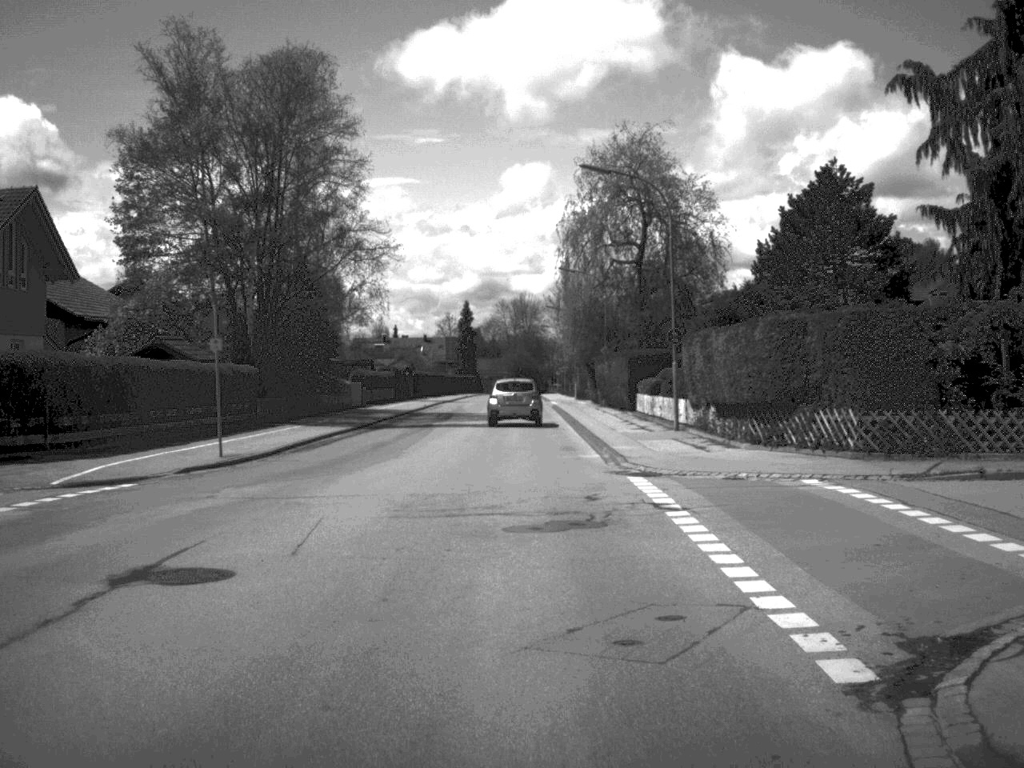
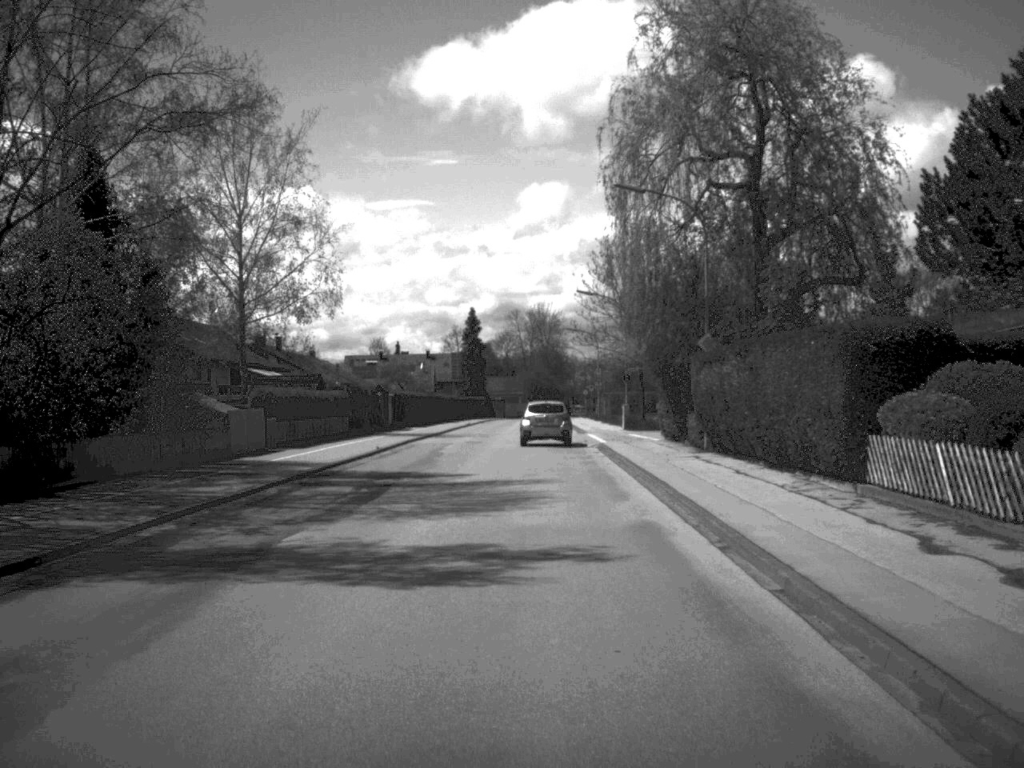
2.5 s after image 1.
(-0.3, +29.7) m; -1°
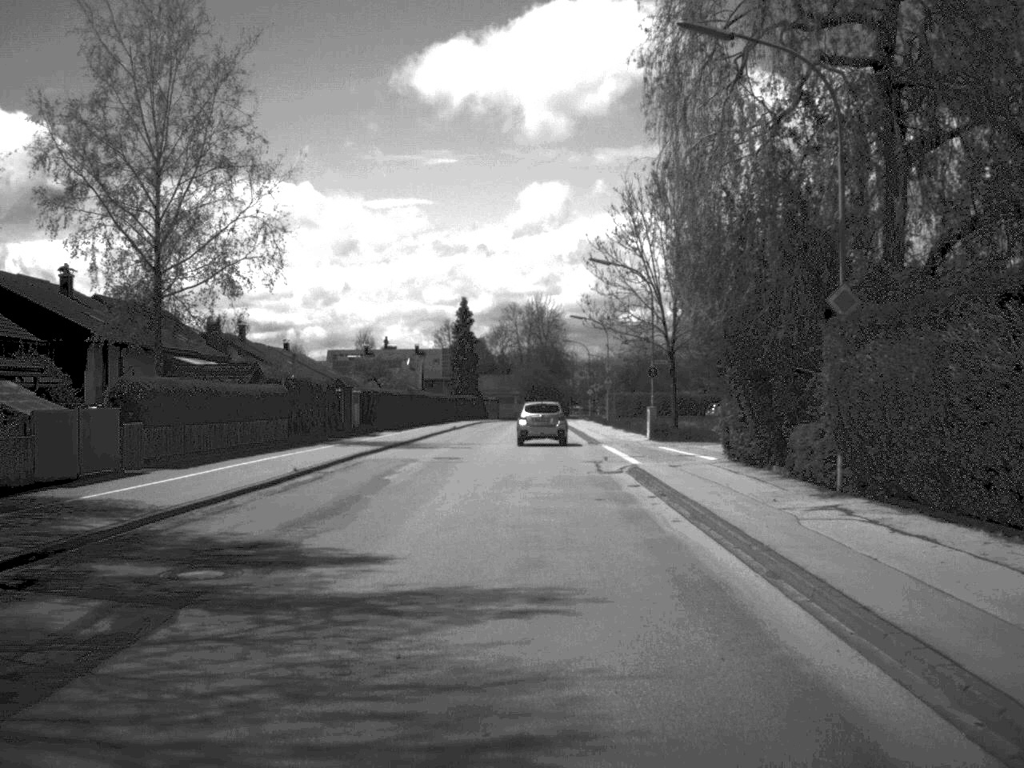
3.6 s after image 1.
(0.0, +14.5) m; 0°
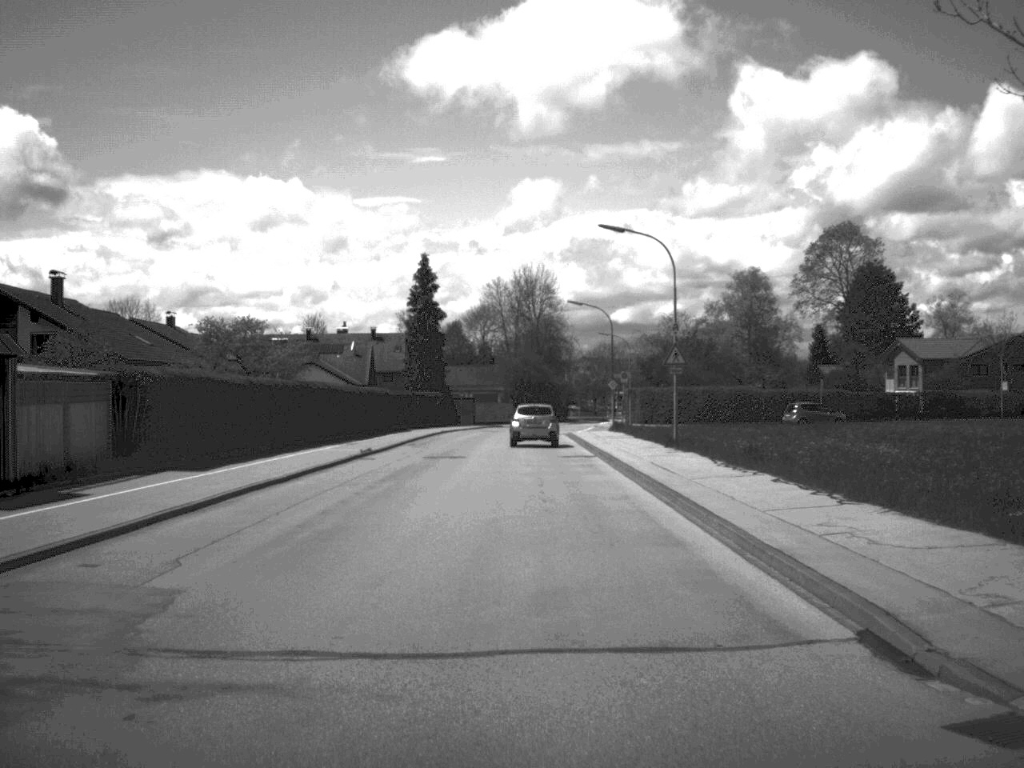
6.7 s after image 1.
(+0.1, +40.6) m; 0°
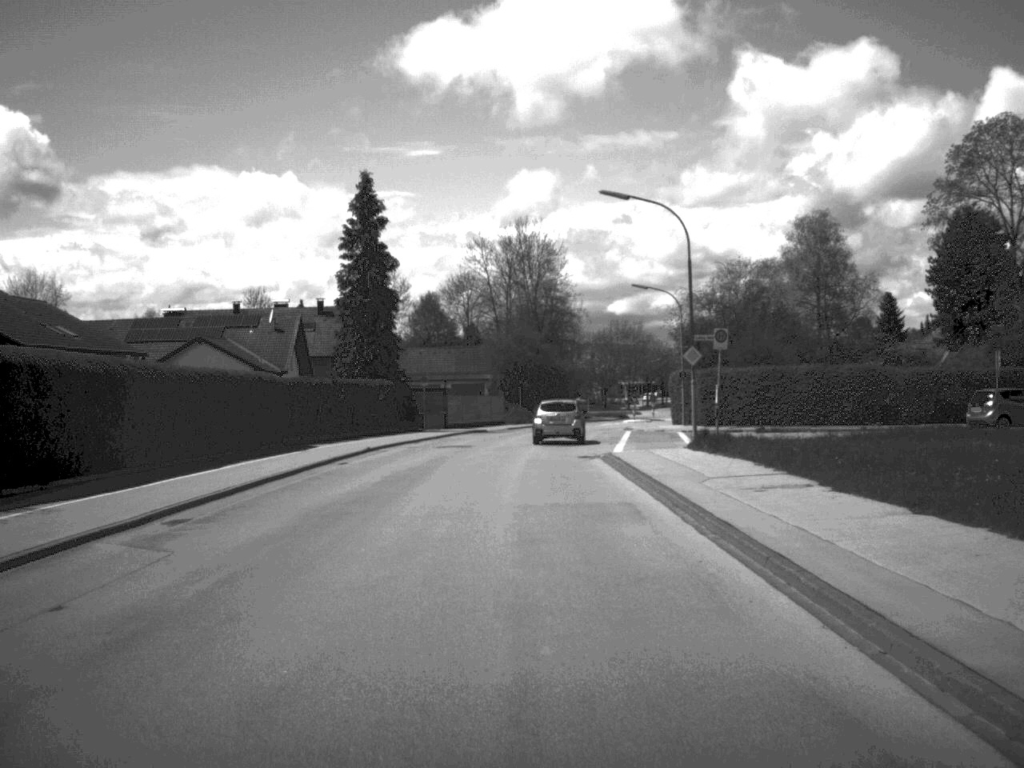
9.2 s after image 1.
(0.0, +34.5) m; 0°
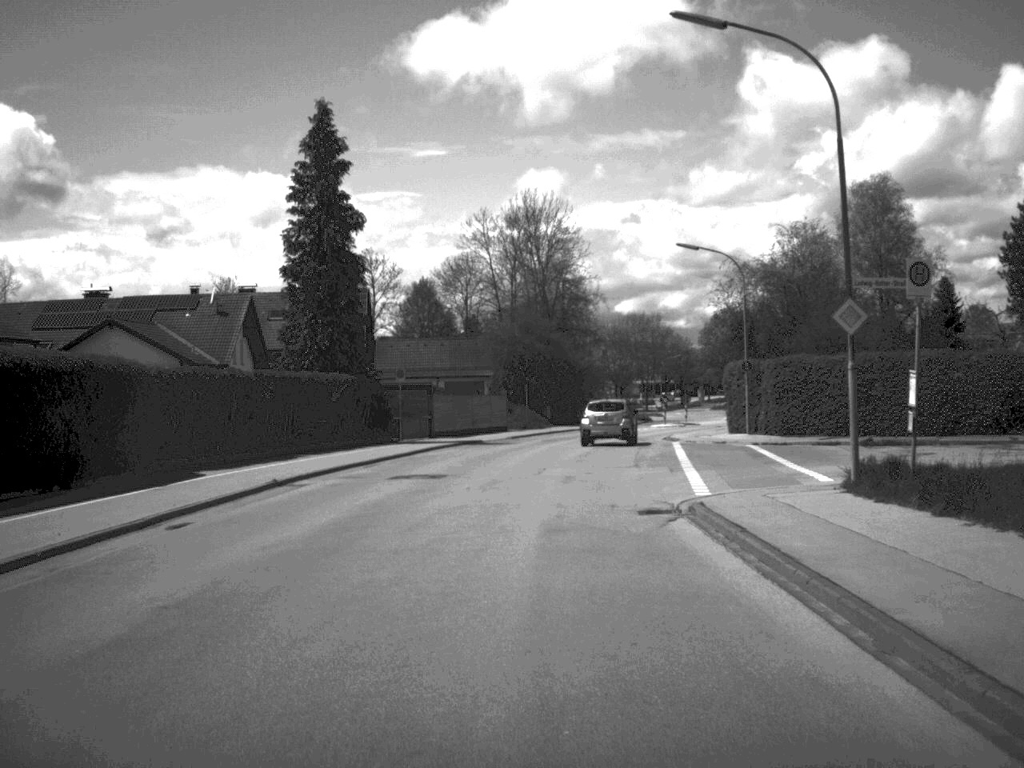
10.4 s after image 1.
(-0.1, +16.4) m; 0°
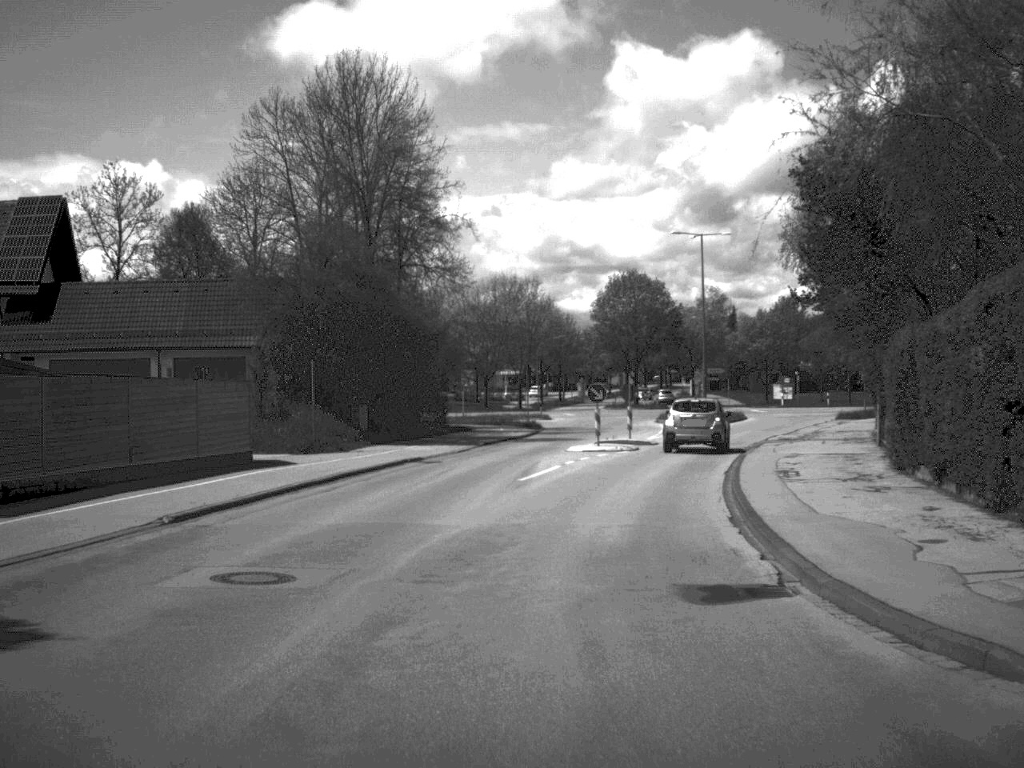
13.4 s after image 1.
(+1.9, +40.6) m; +6°
